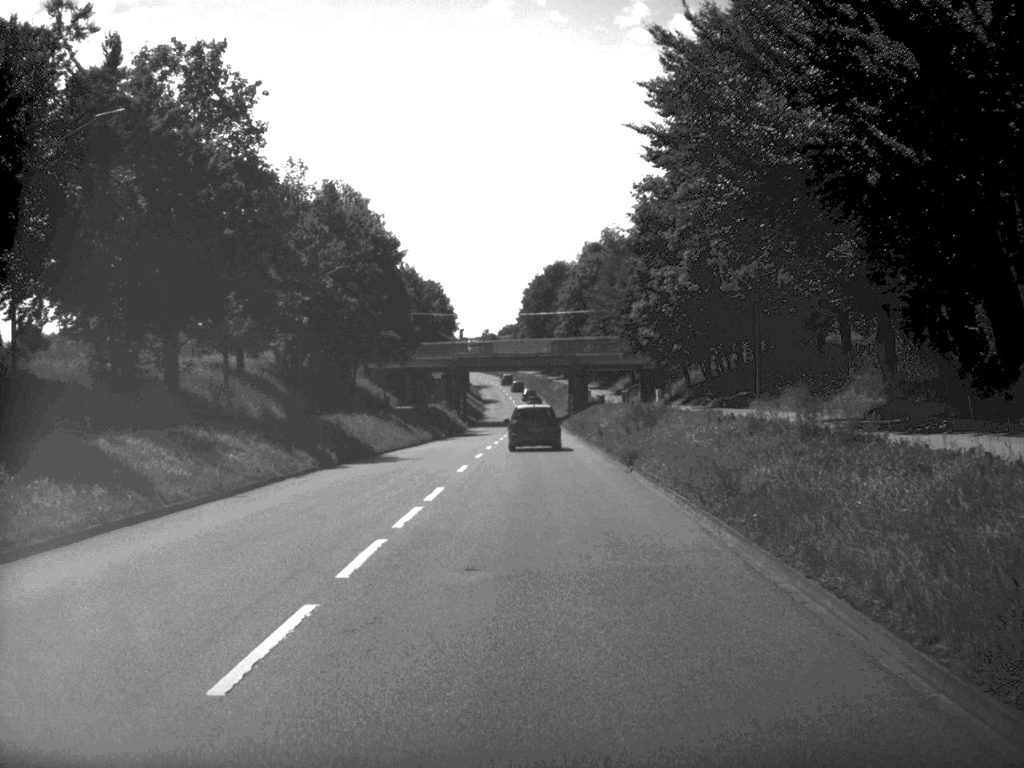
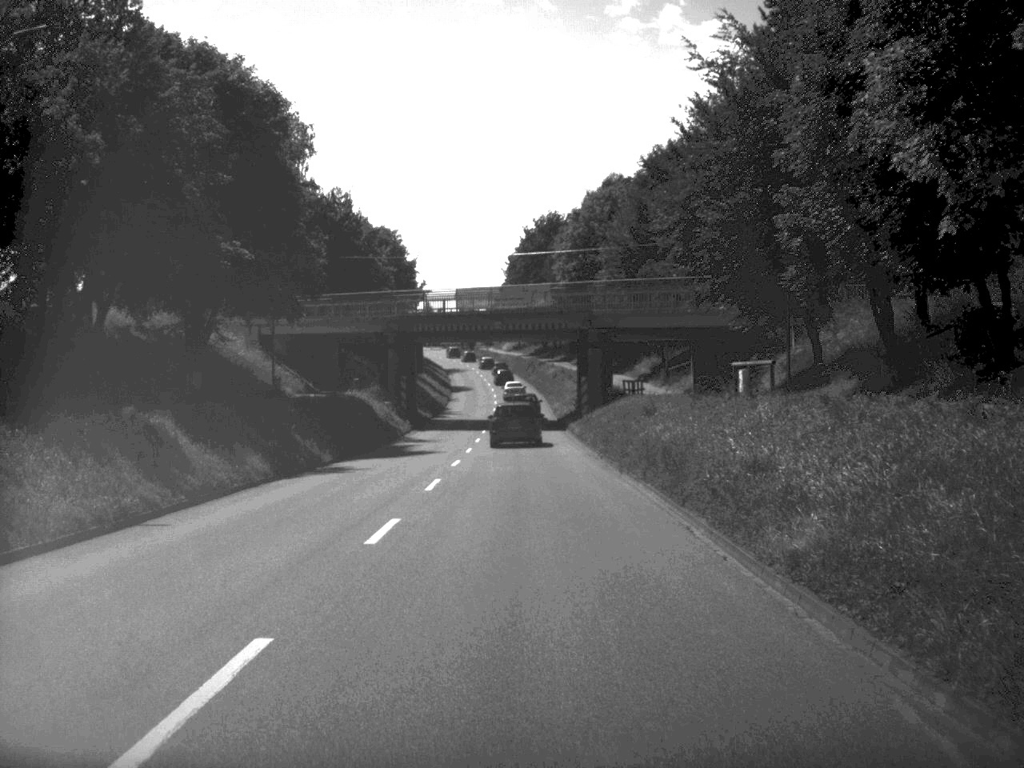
(+0.1, +41.0) m; 0°
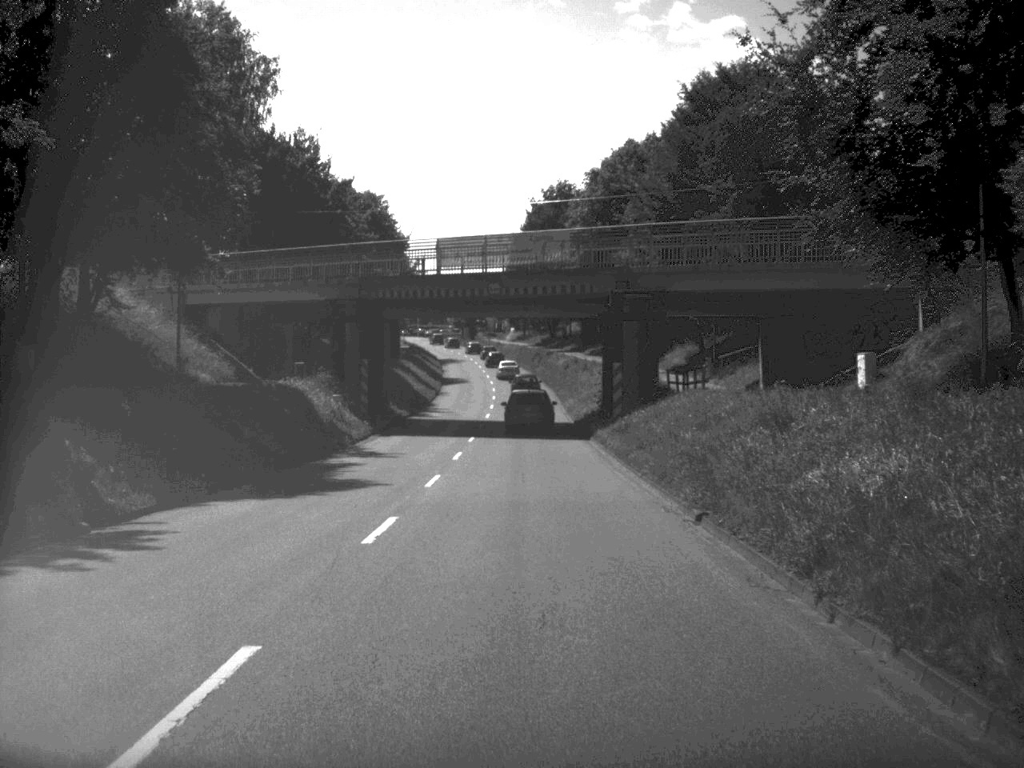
(-0.1, +18.1) m; 0°
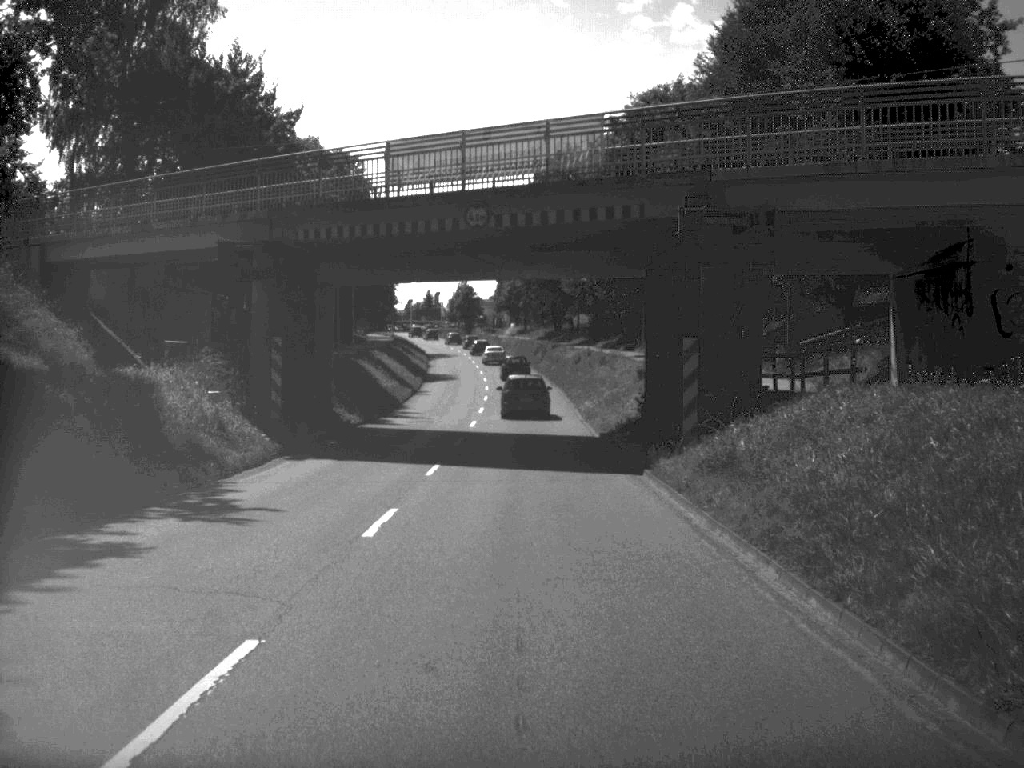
(0.0, +17.5) m; 0°
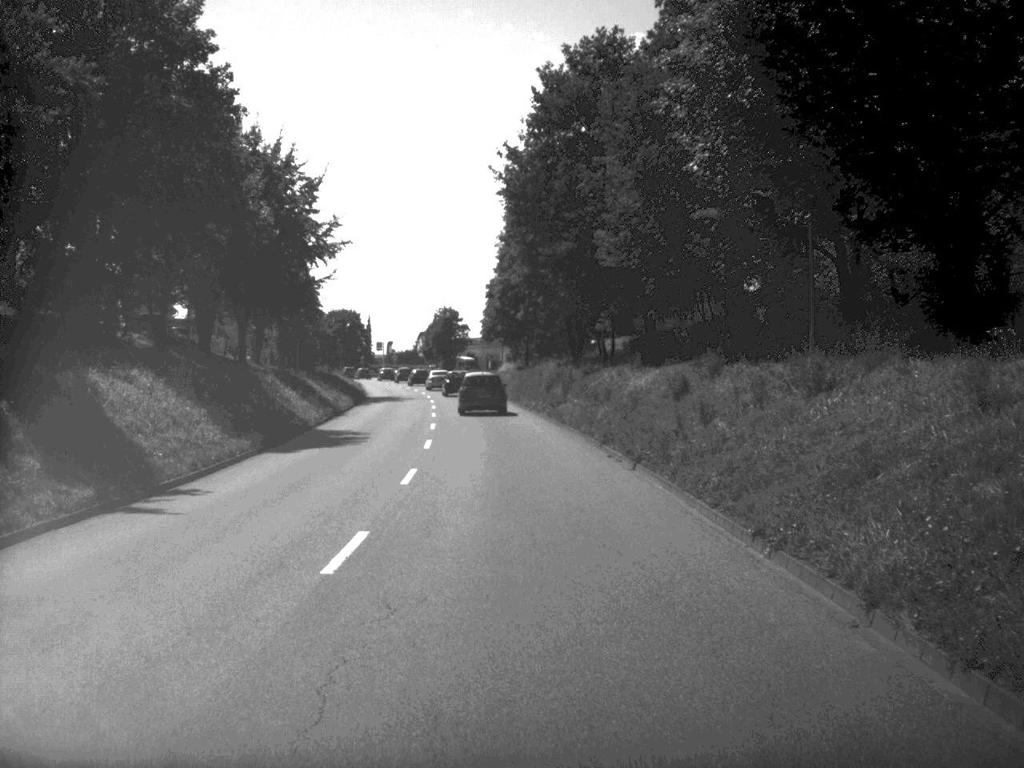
(-0.2, +47.6) m; 0°
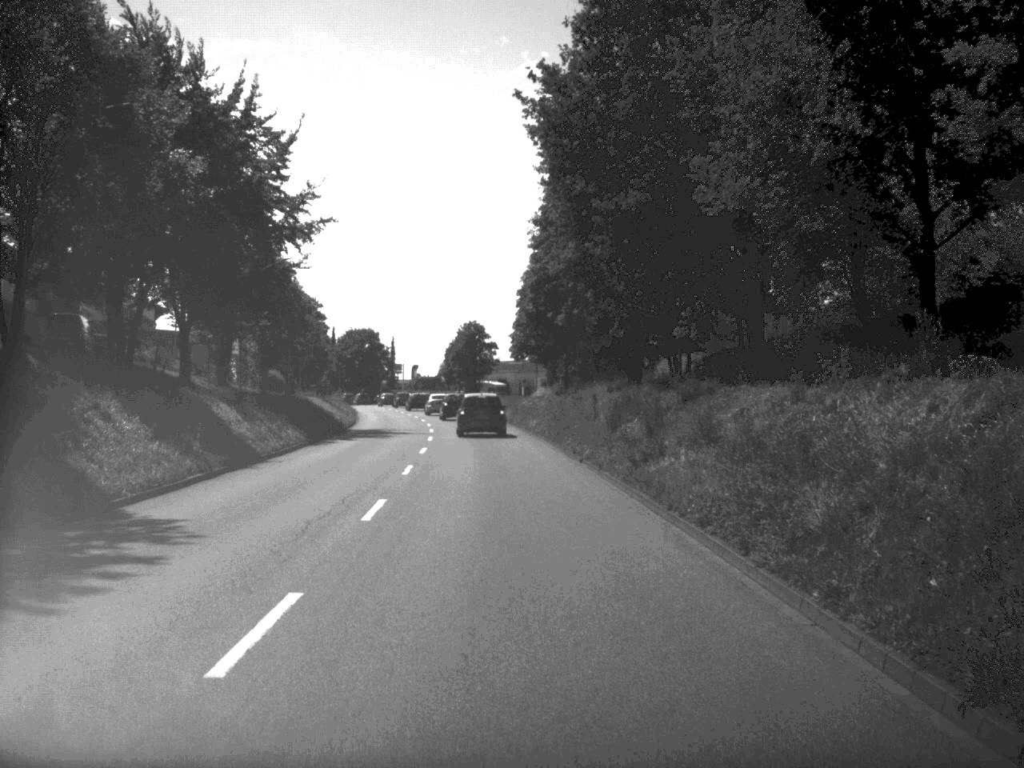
(-0.3, +21.3) m; -2°
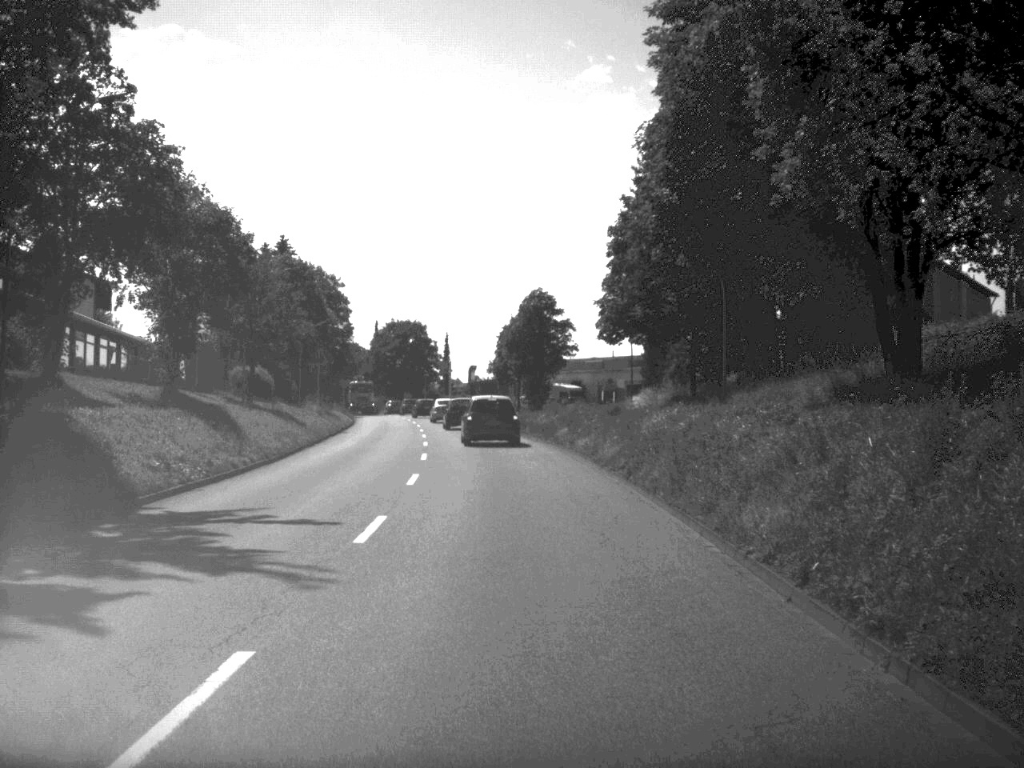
(-1.2, +37.7) m; -3°
